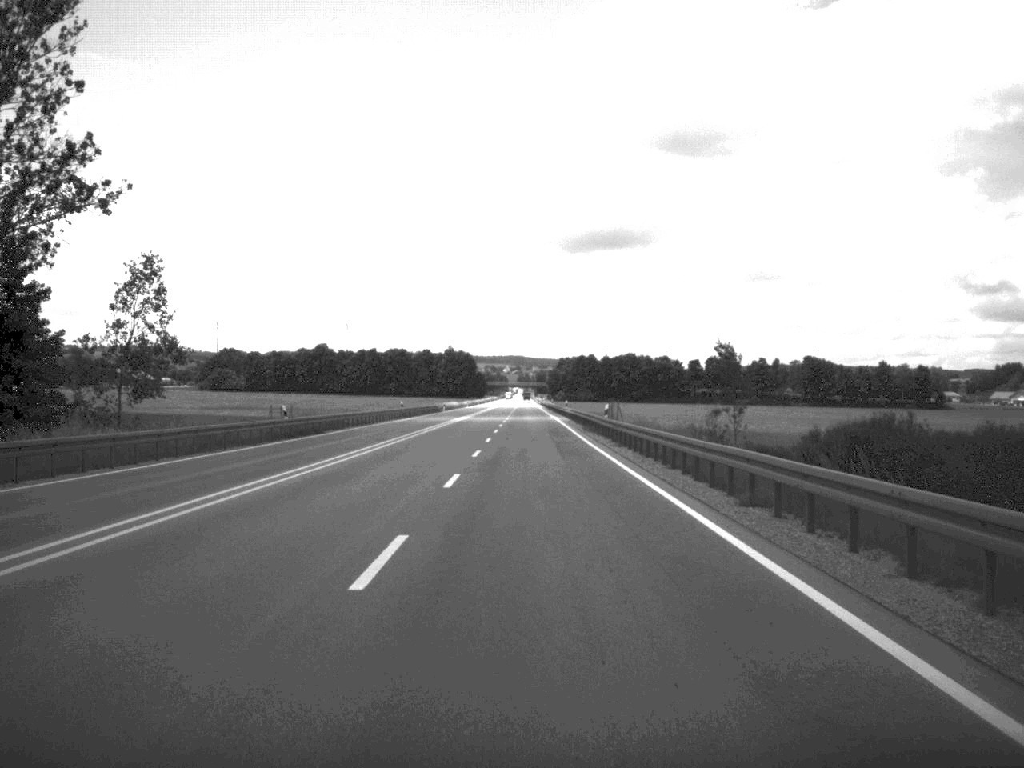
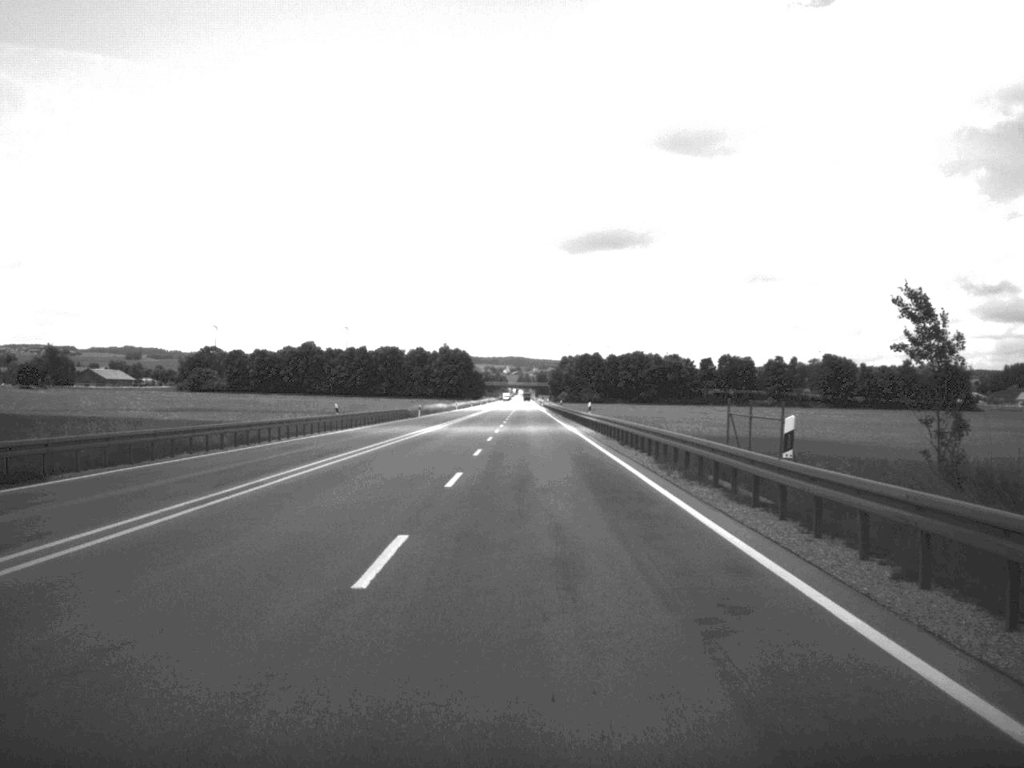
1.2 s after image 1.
(0.0, +35.9) m; 0°
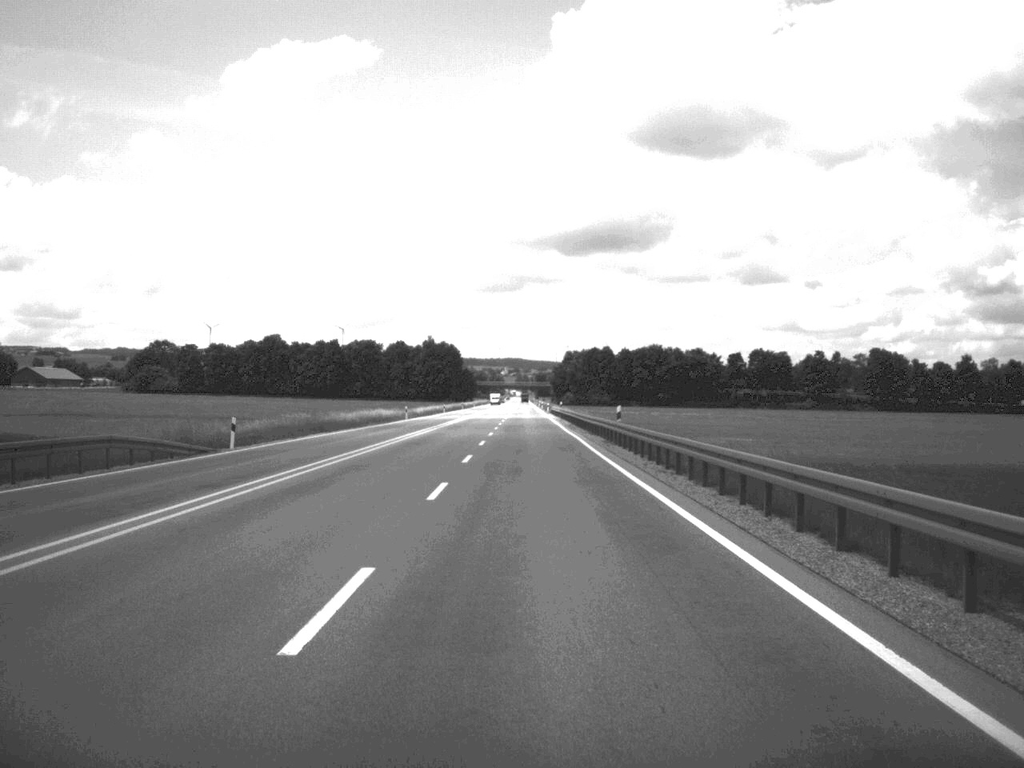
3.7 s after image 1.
(0.0, +74.3) m; 0°
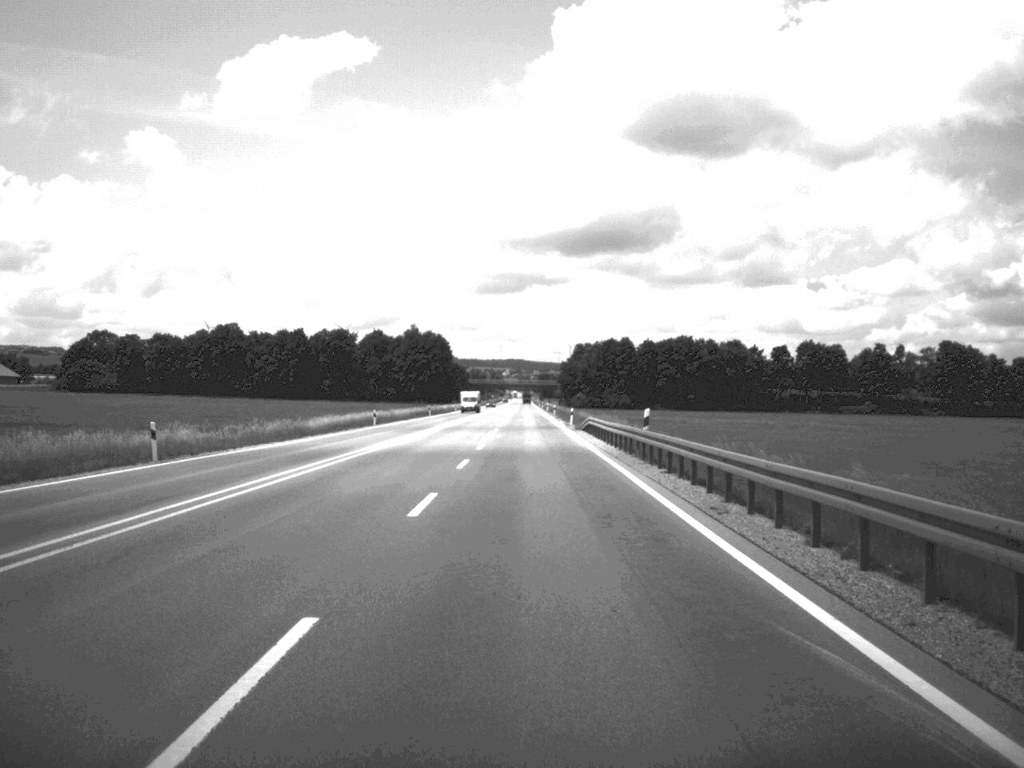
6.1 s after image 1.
(-0.1, +74.3) m; 0°
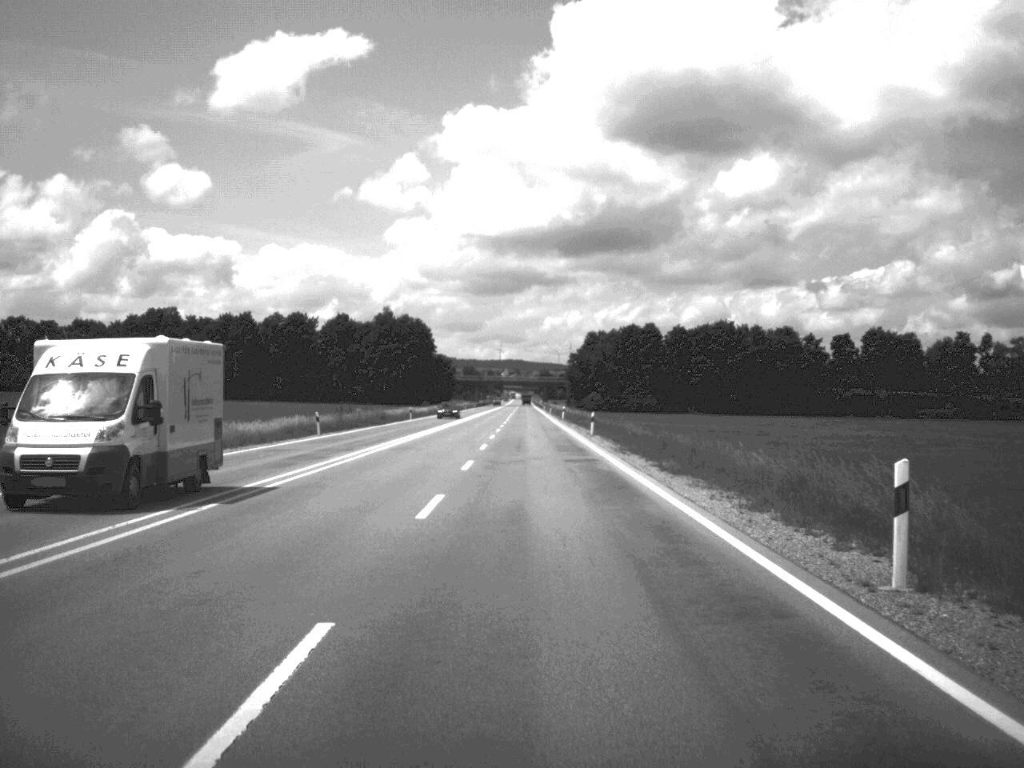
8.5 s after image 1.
(-0.2, +72.0) m; 0°
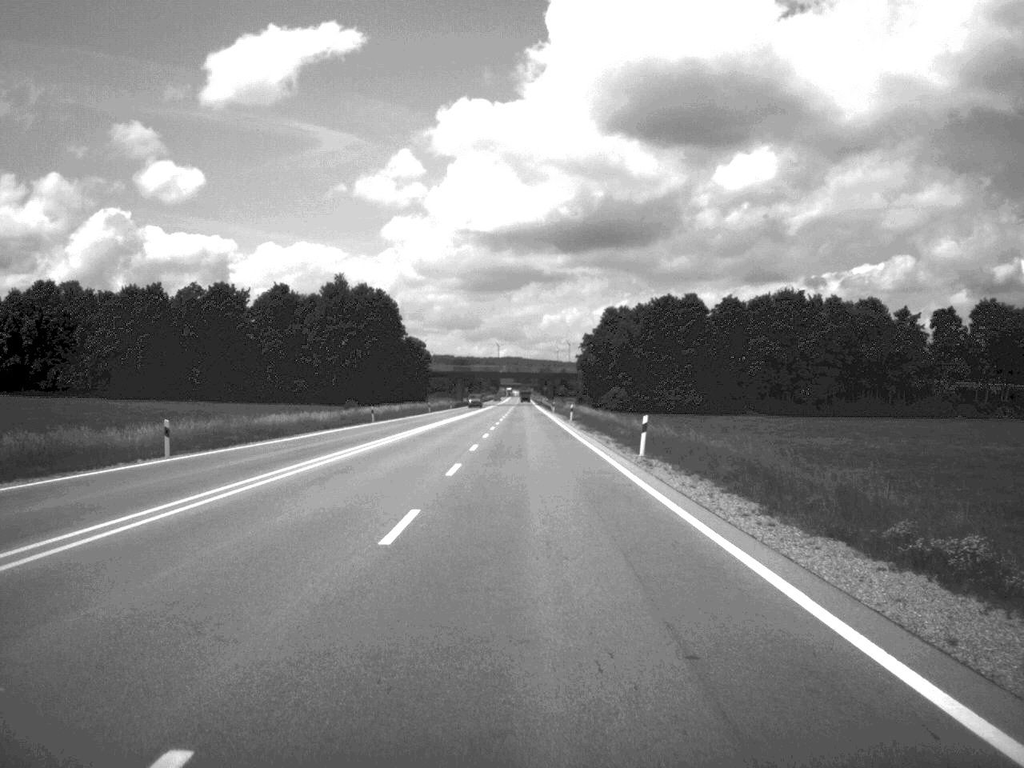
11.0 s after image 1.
(0.0, +74.9) m; 0°
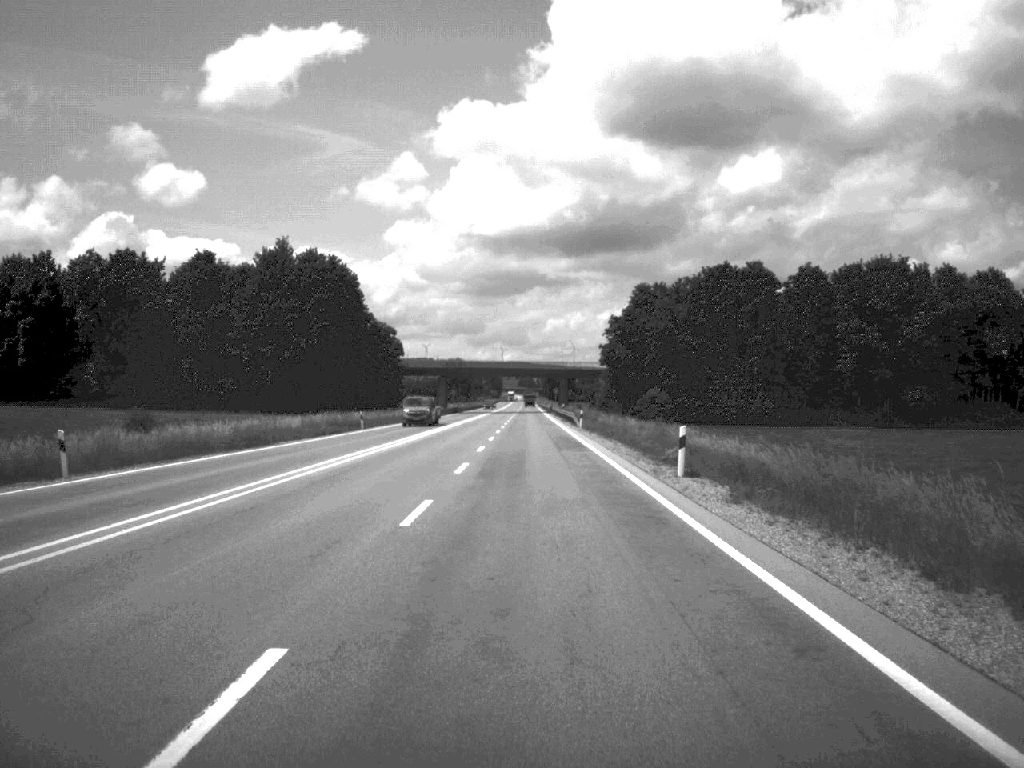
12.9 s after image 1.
(-0.1, +57.5) m; 0°
